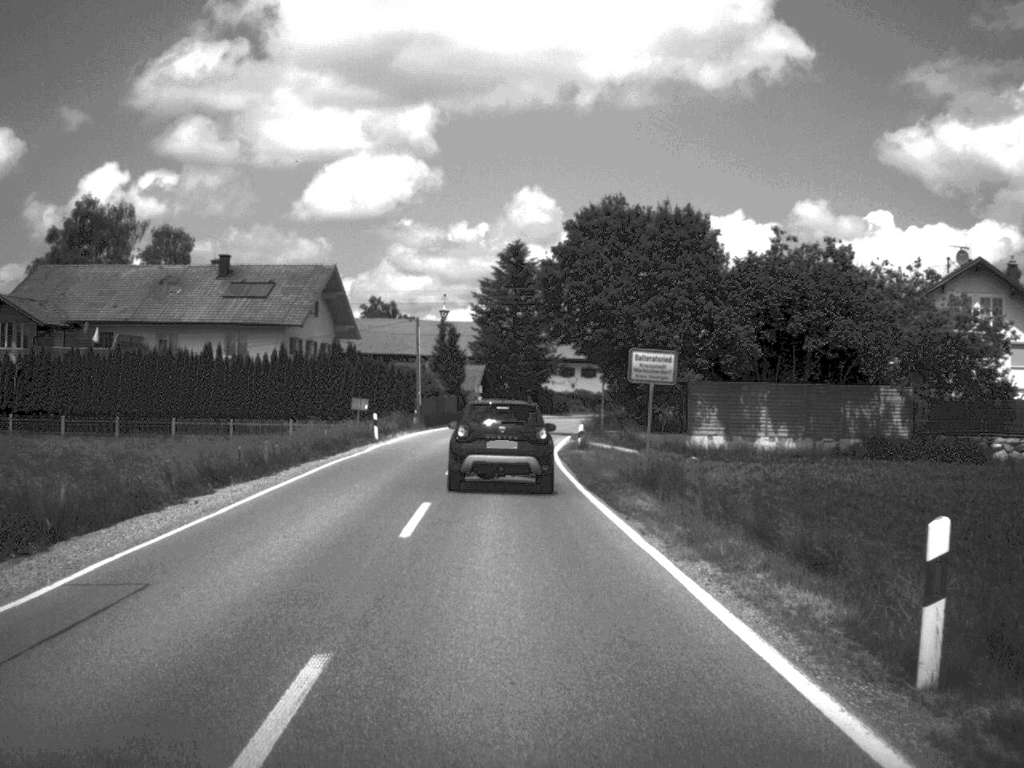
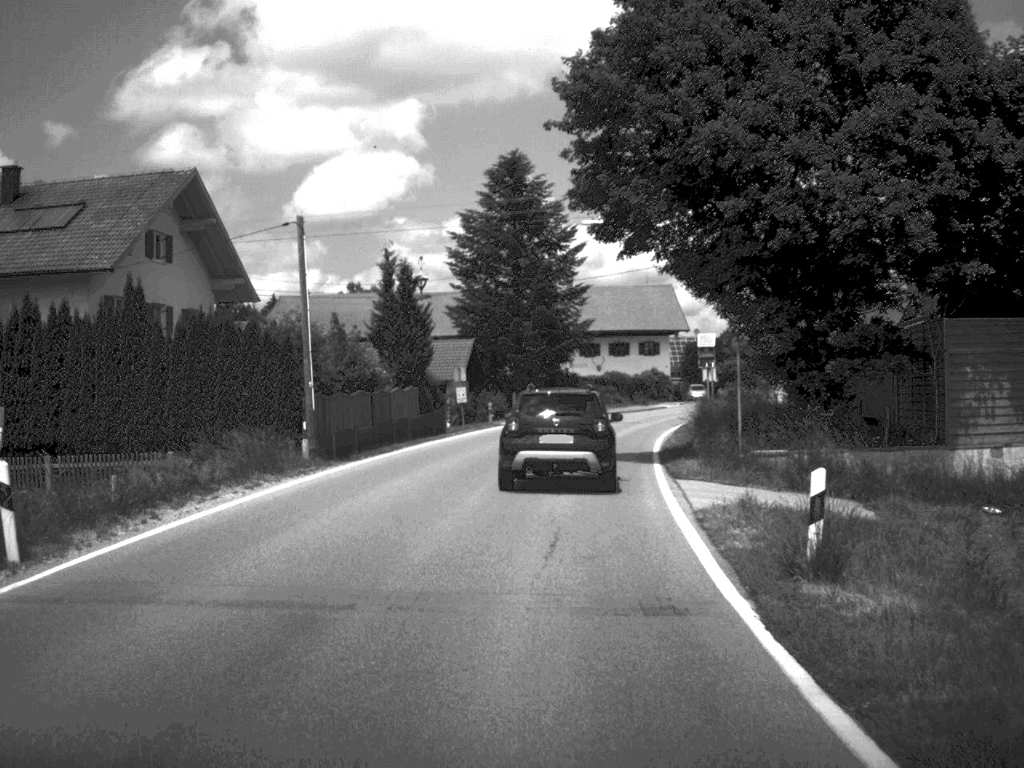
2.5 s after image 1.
(-0.5, +34.7) m; 0°
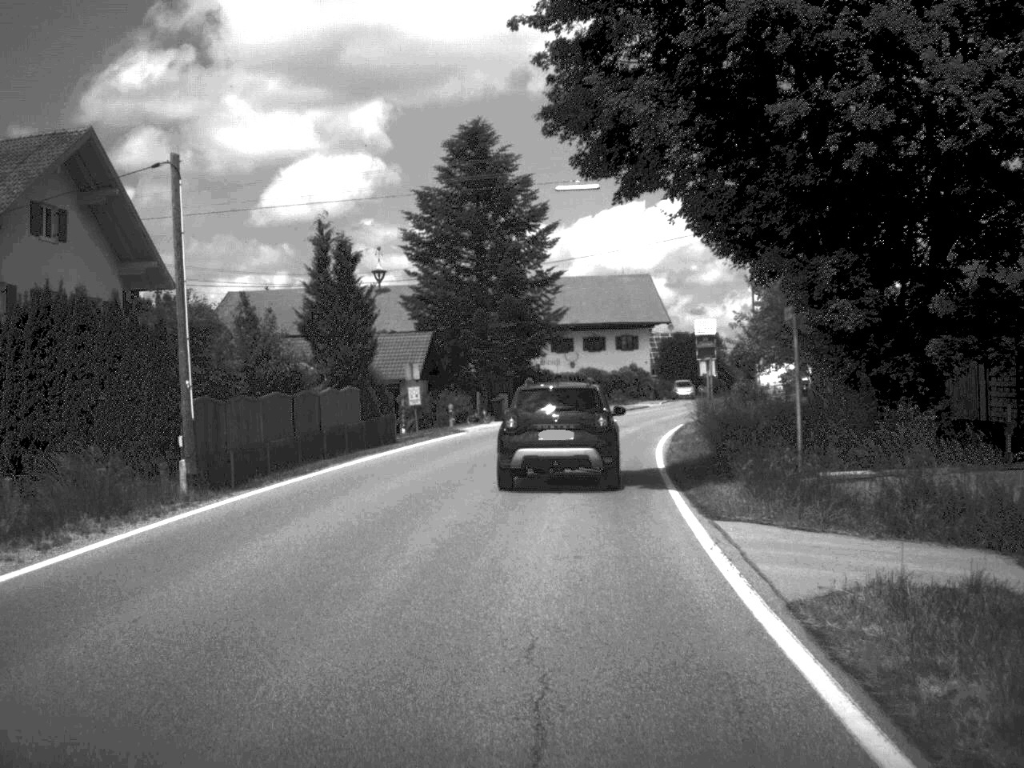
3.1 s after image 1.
(+0.1, +7.8) m; +1°
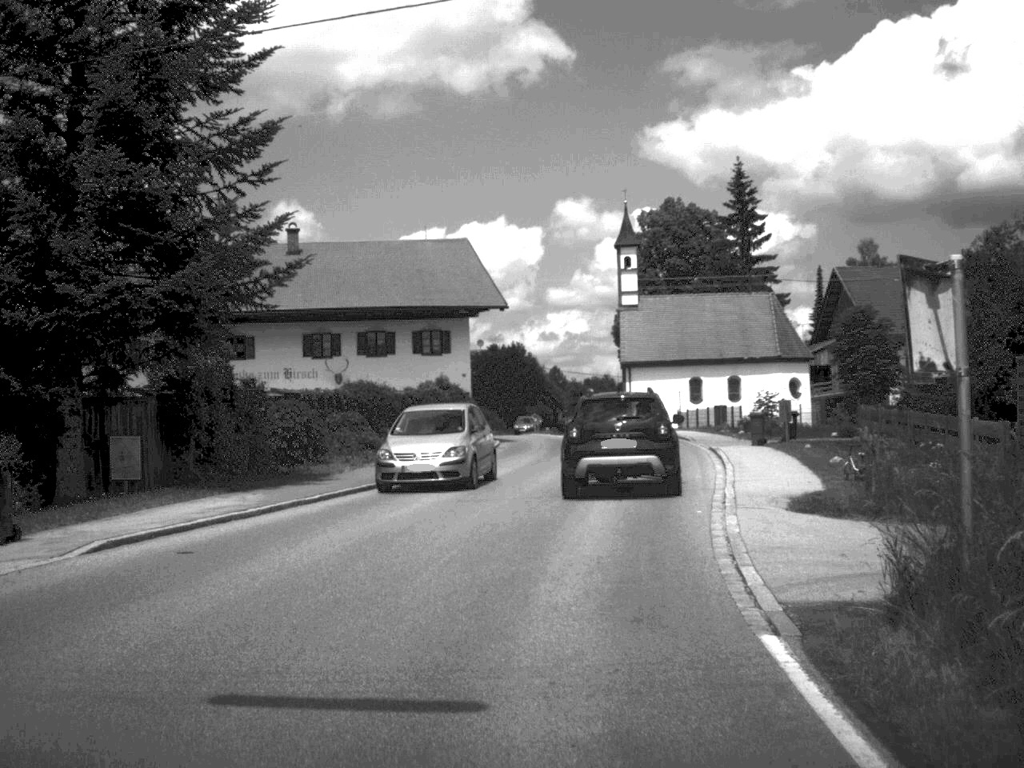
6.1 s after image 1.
(+2.3, +36.4) m; +9°
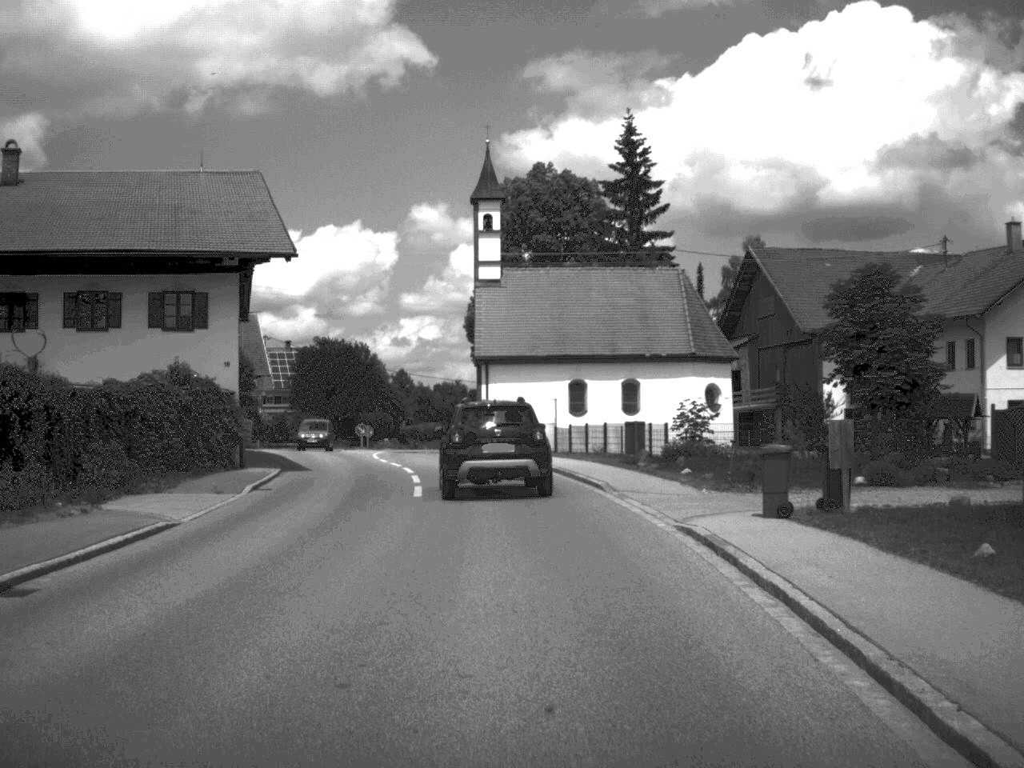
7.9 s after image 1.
(+1.2, +19.4) m; +6°
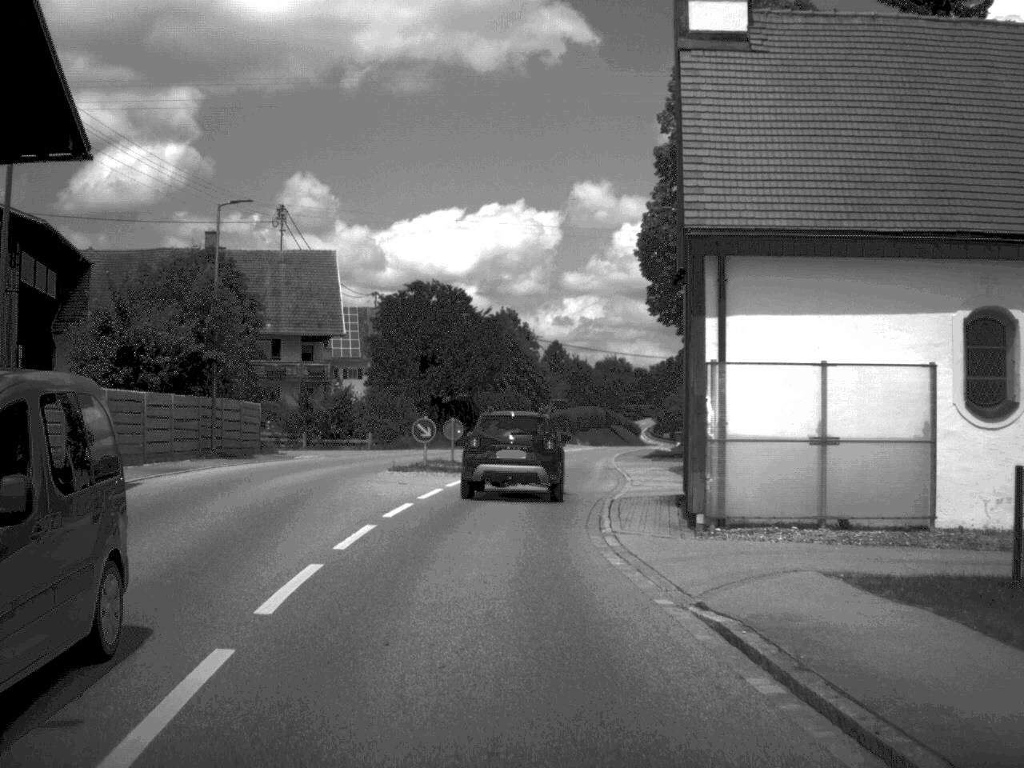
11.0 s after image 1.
(-1.9, +34.5) m; -8°
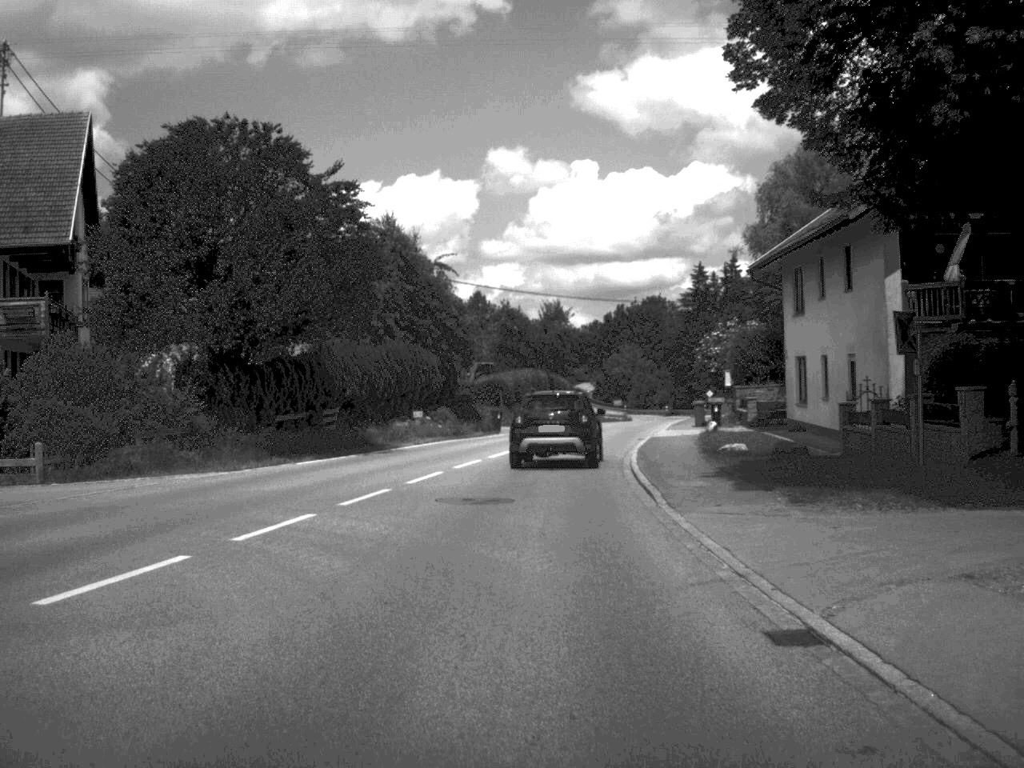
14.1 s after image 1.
(+0.5, +34.7) m; +3°
